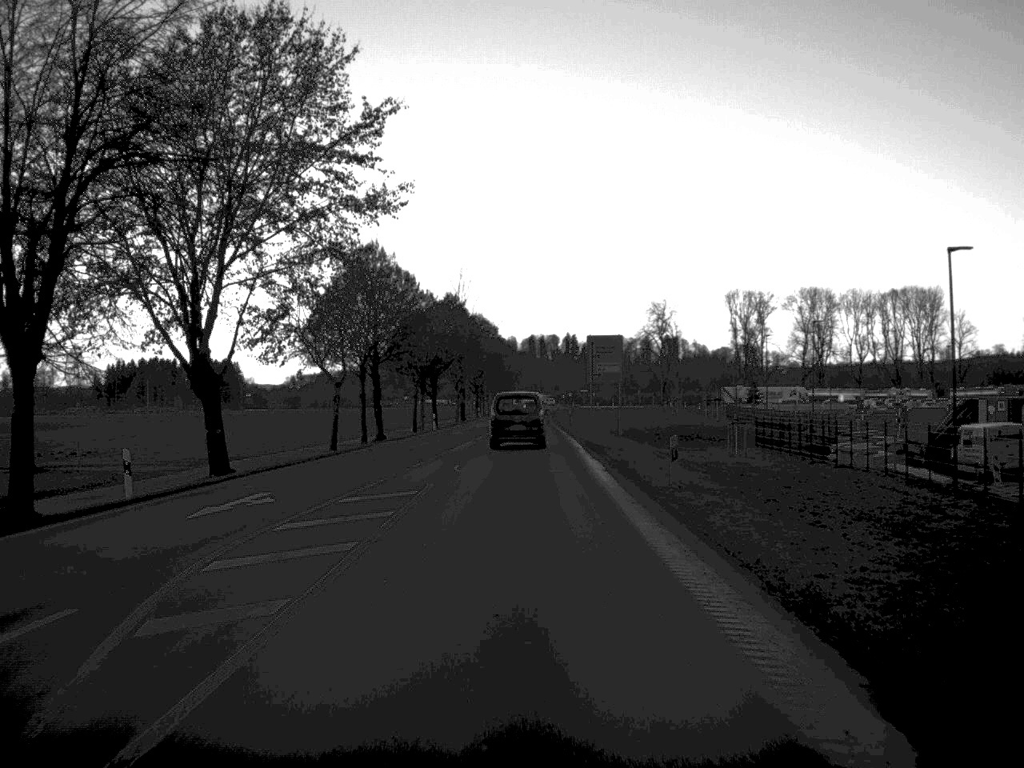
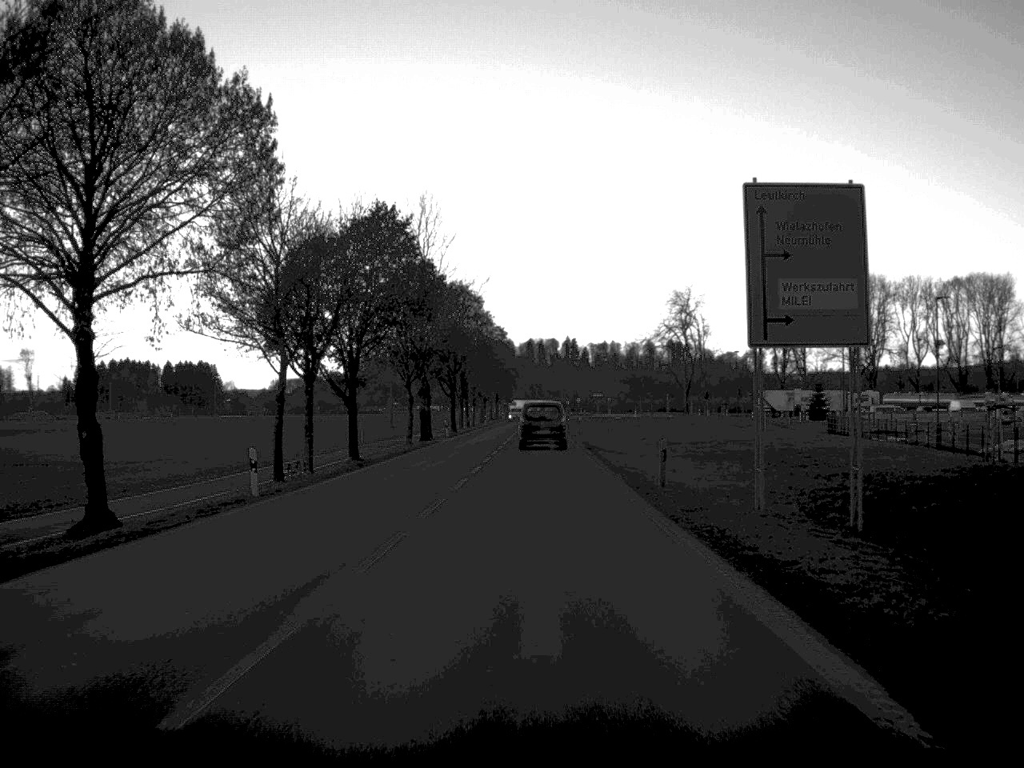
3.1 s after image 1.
(-0.1, +50.5) m; 0°
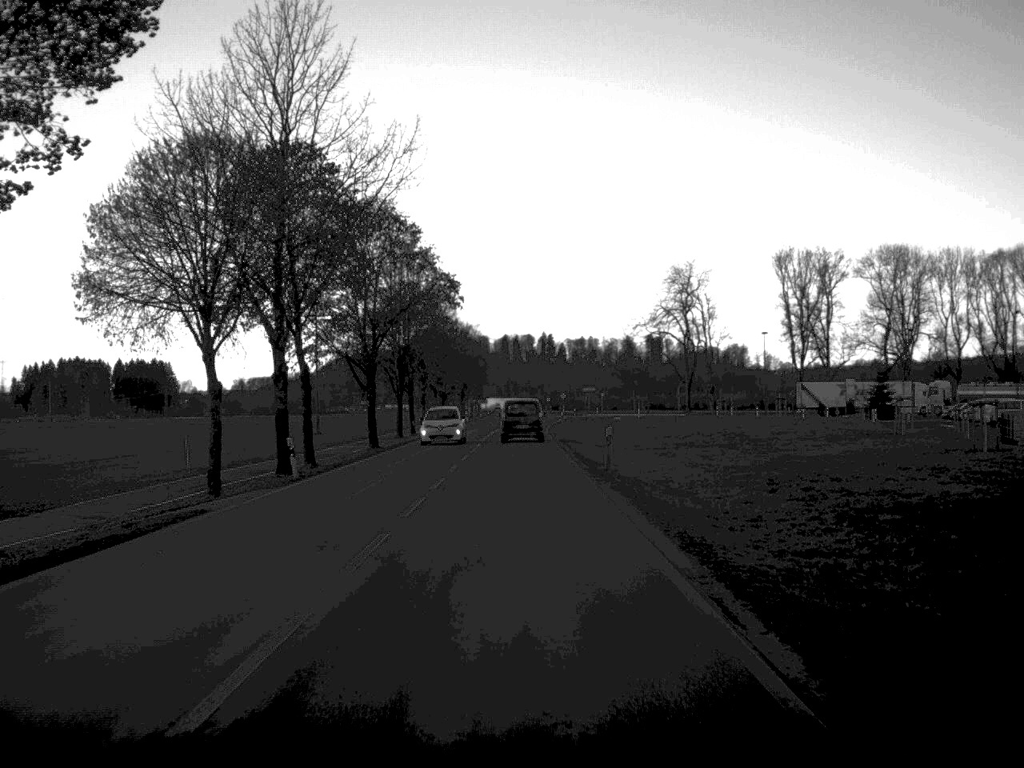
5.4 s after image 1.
(+0.5, +42.0) m; +1°
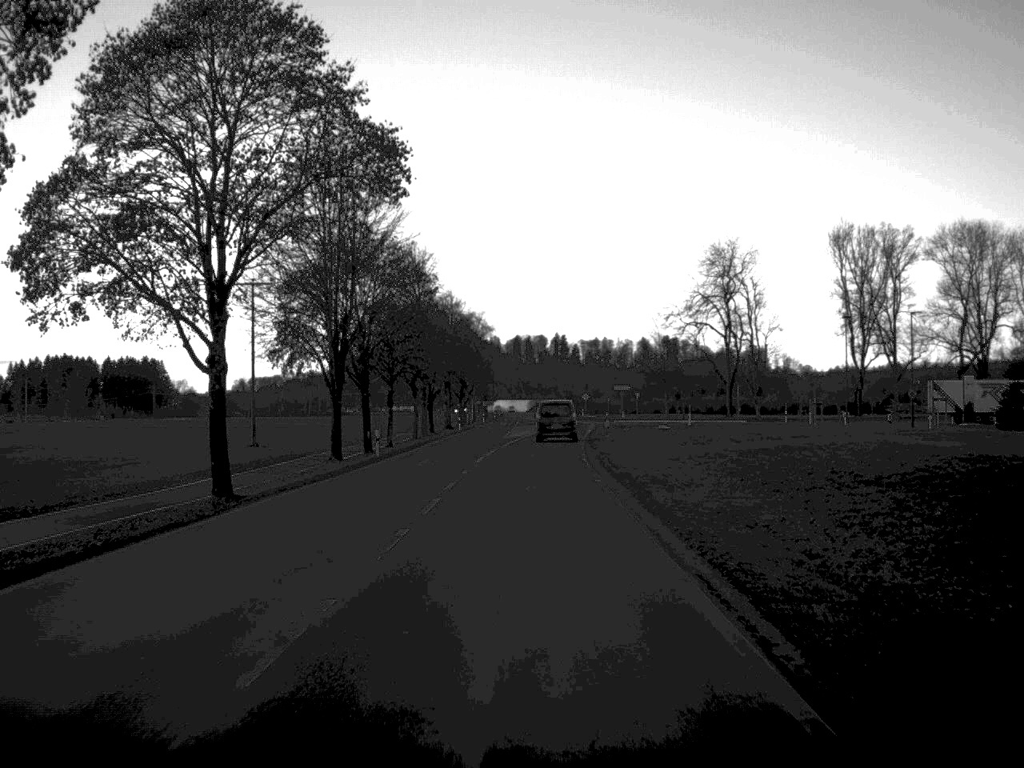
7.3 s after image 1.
(-0.2, +34.9) m; -1°
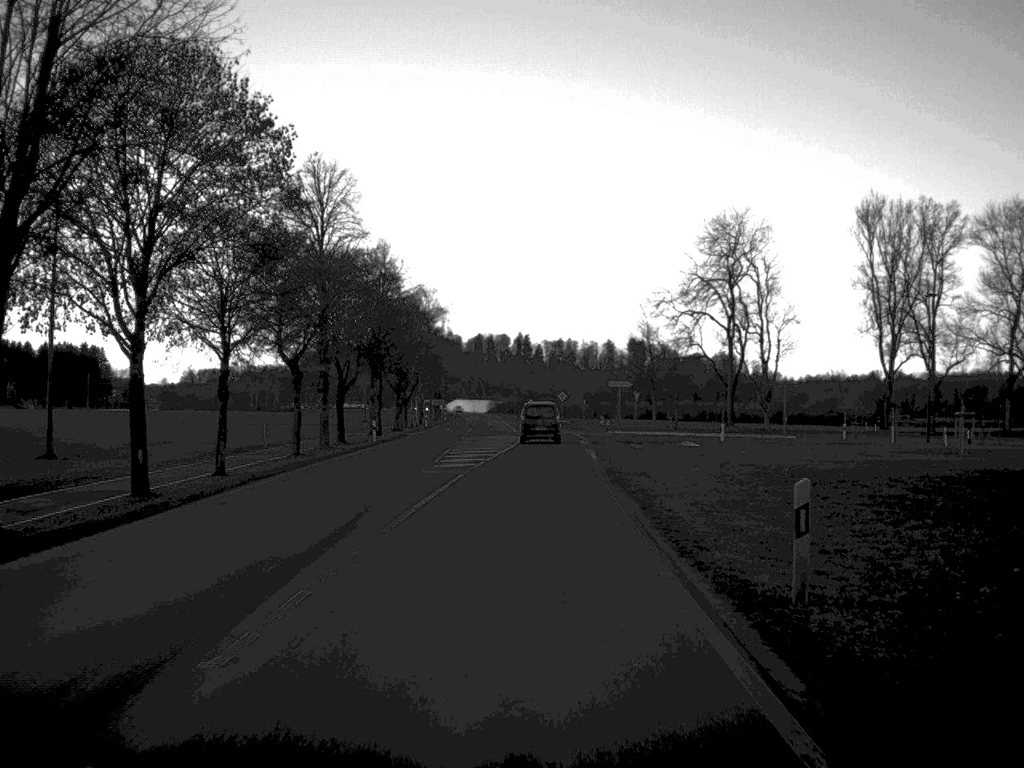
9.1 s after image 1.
(+0.3, +34.8) m; +2°
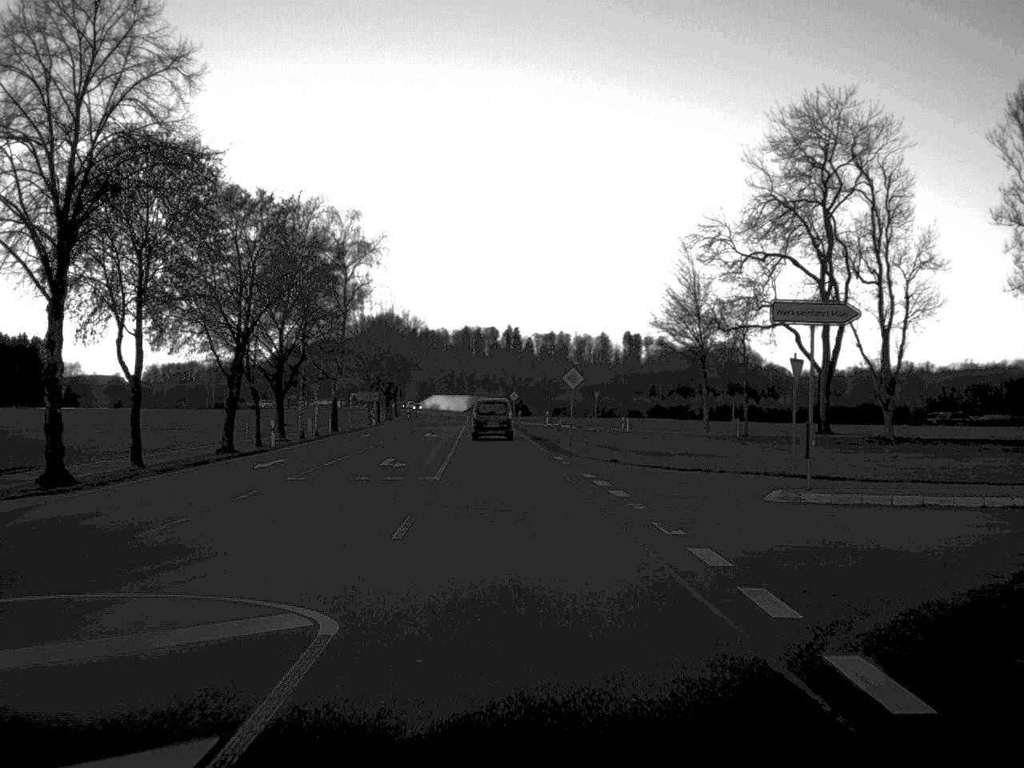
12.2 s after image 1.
(+0.9, +59.8) m; 0°
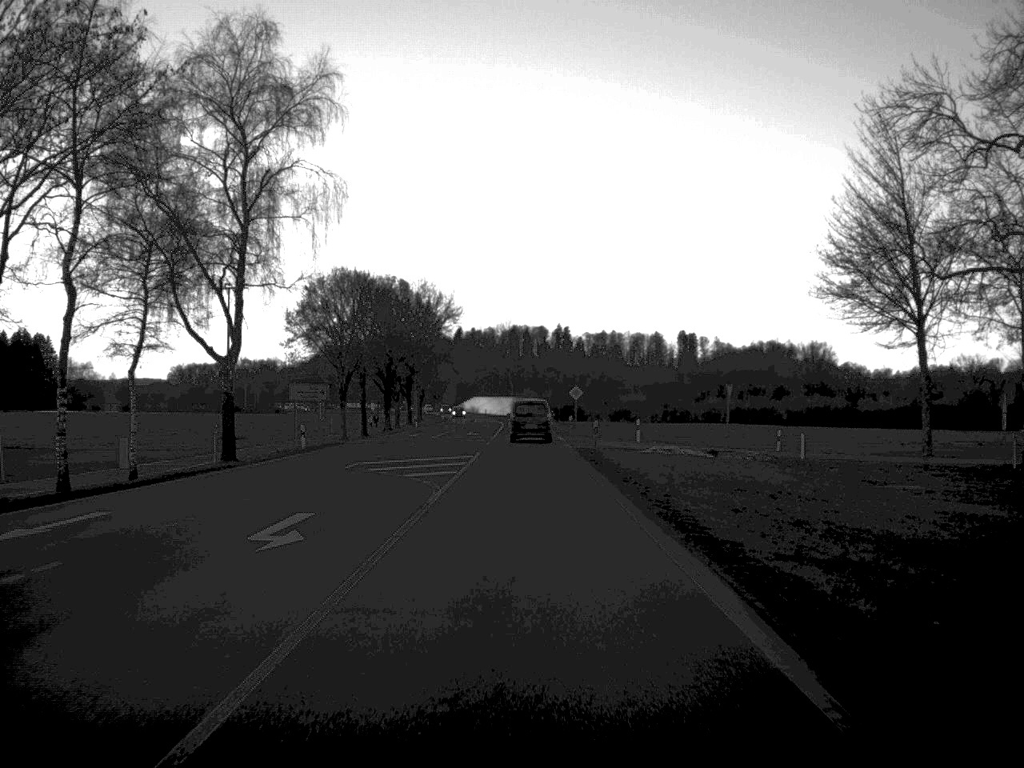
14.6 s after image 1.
(-1.1, +48.4) m; -2°
